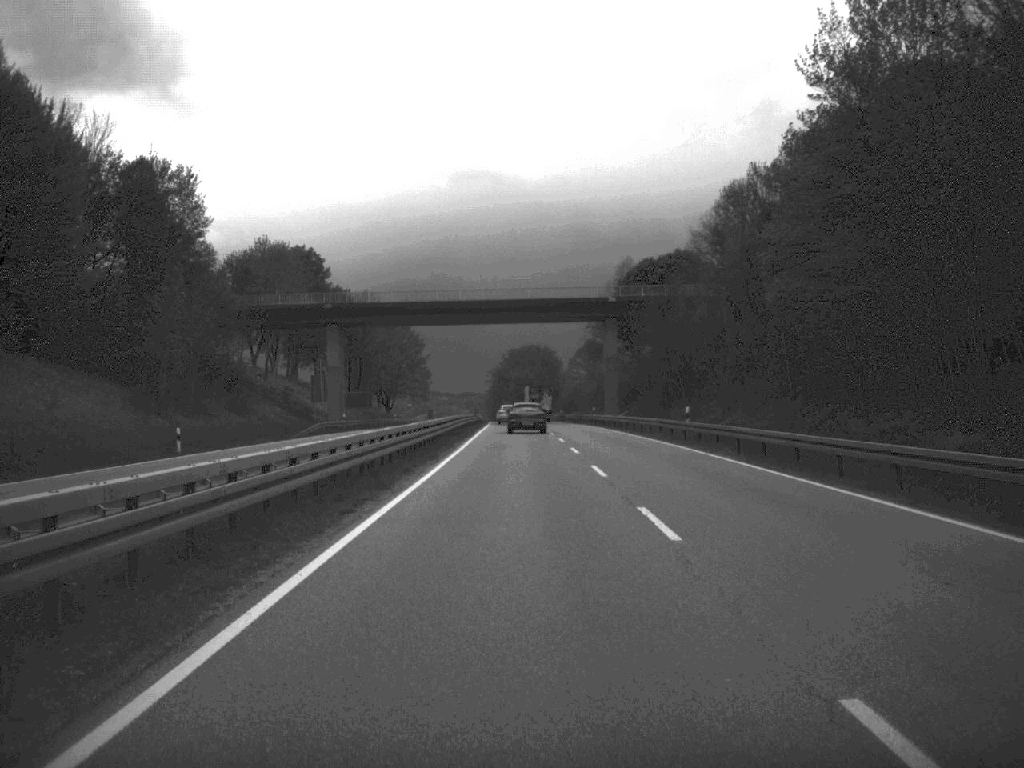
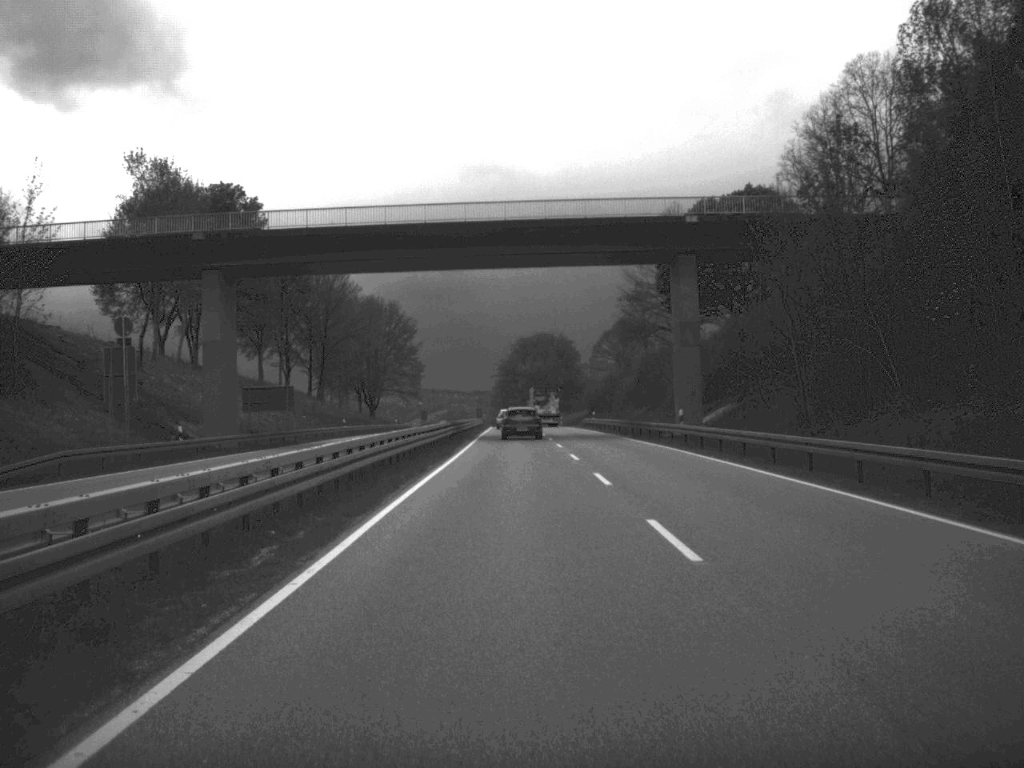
(-0.3, +48.8) m; -1°
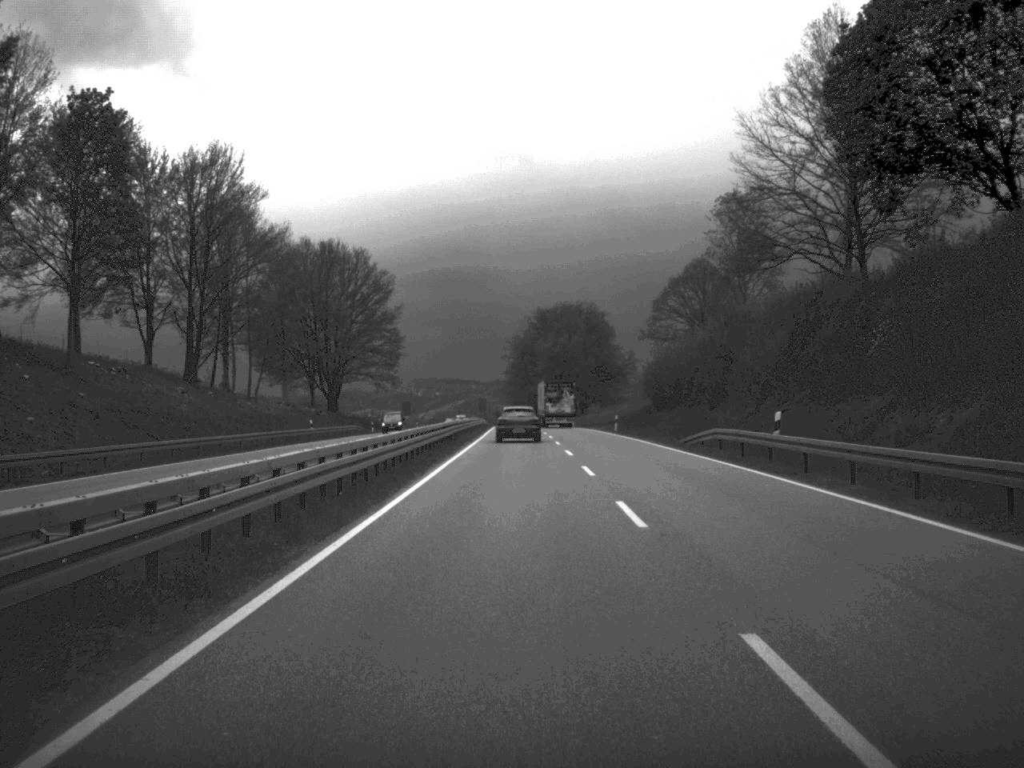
(-0.5, +67.2) m; -1°
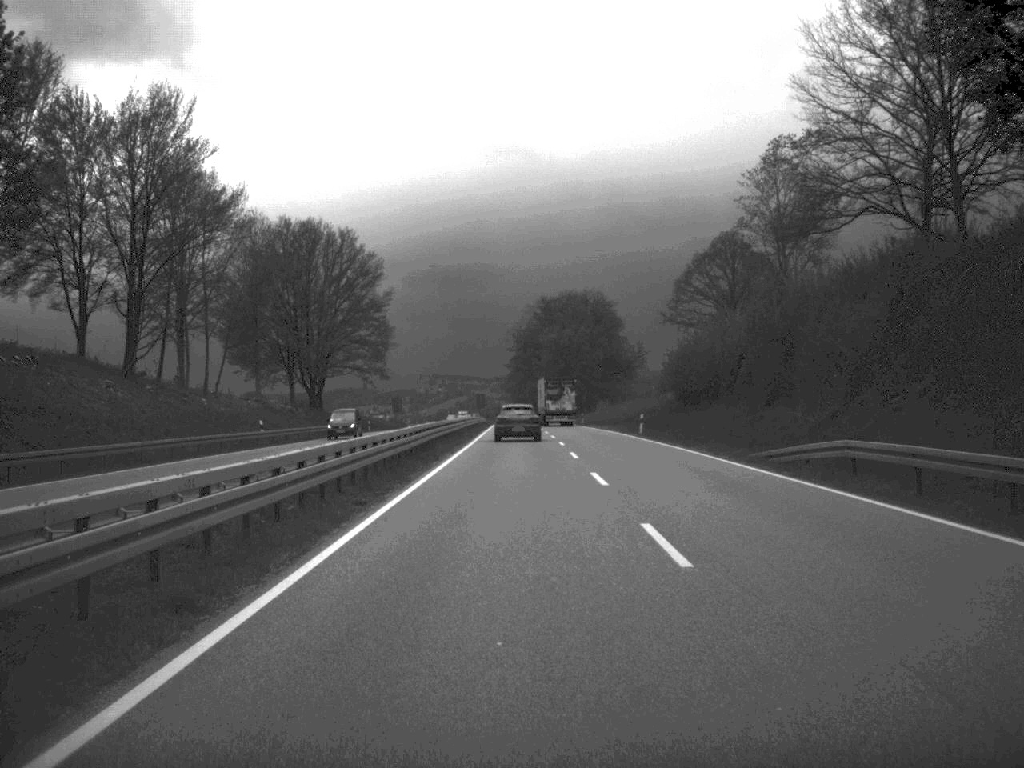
(0.0, +15.8) m; 0°
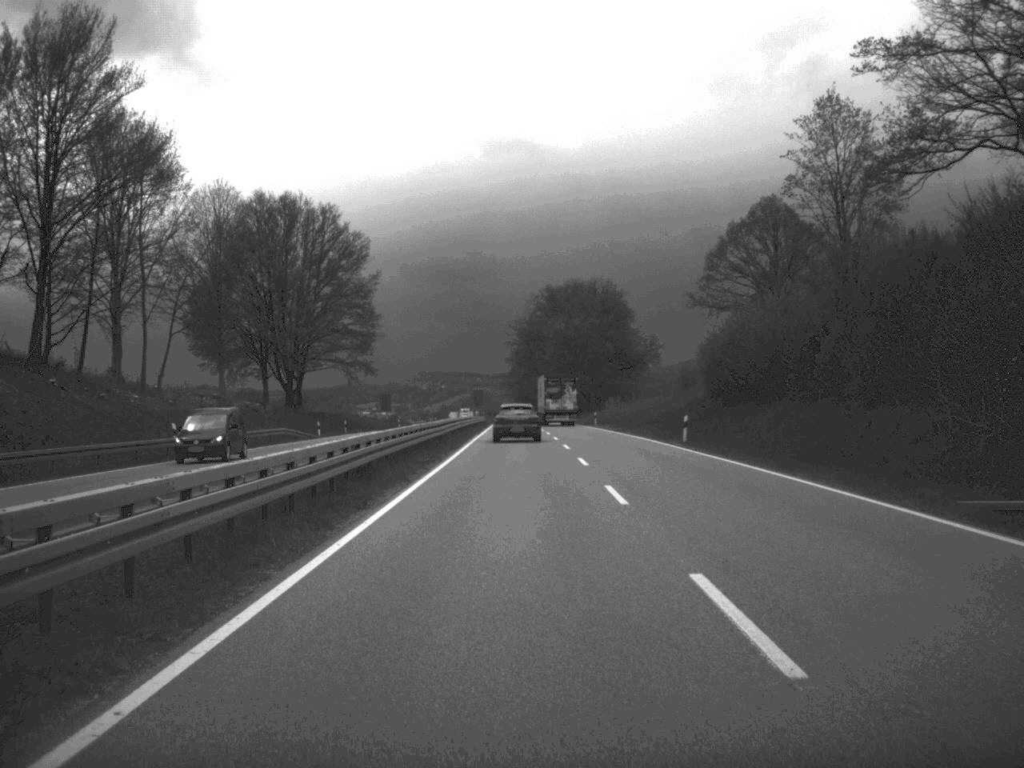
(0.0, +16.5) m; 0°
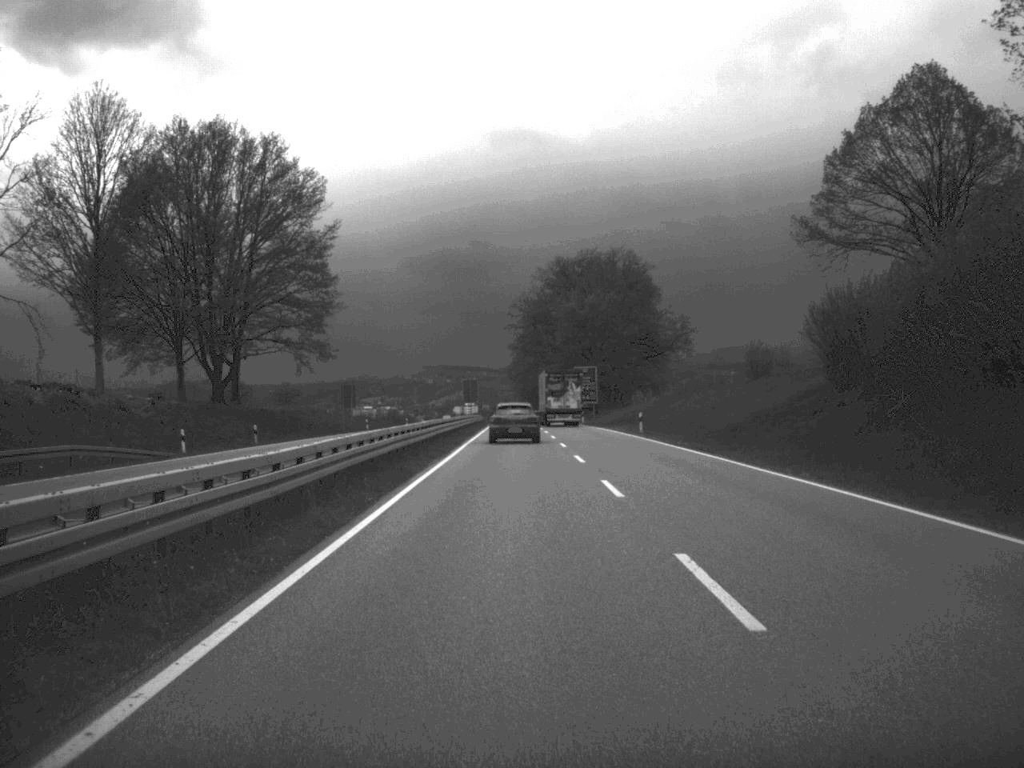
(-0.1, +34.0) m; 0°
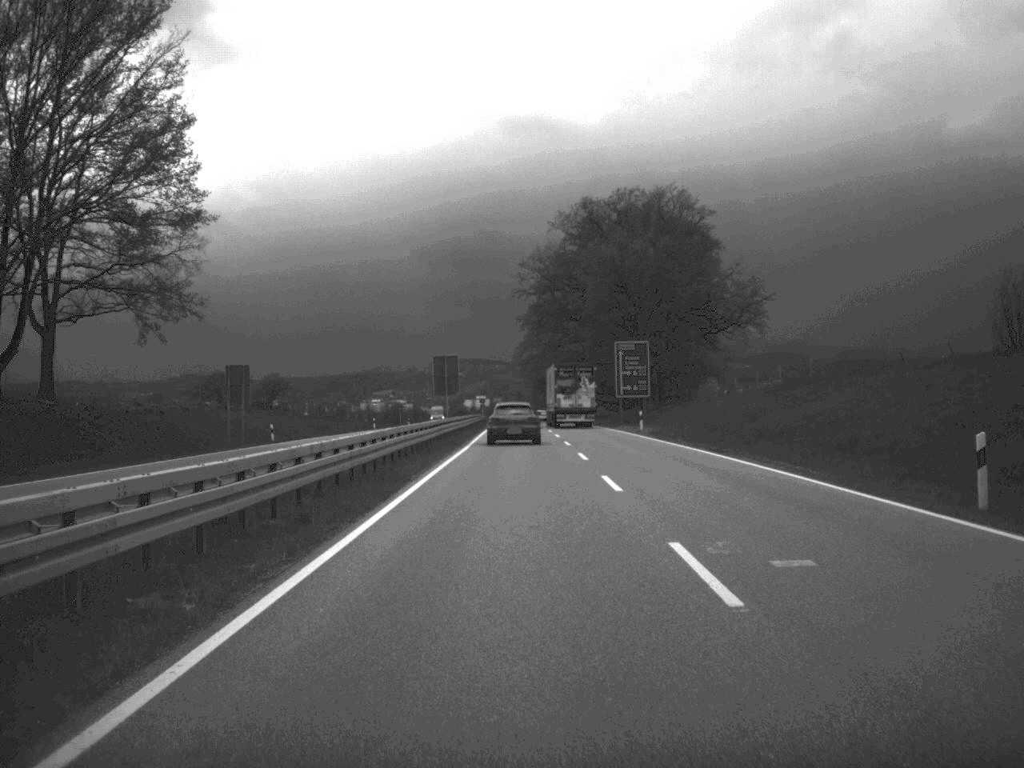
(-0.3, +46.1) m; -1°
